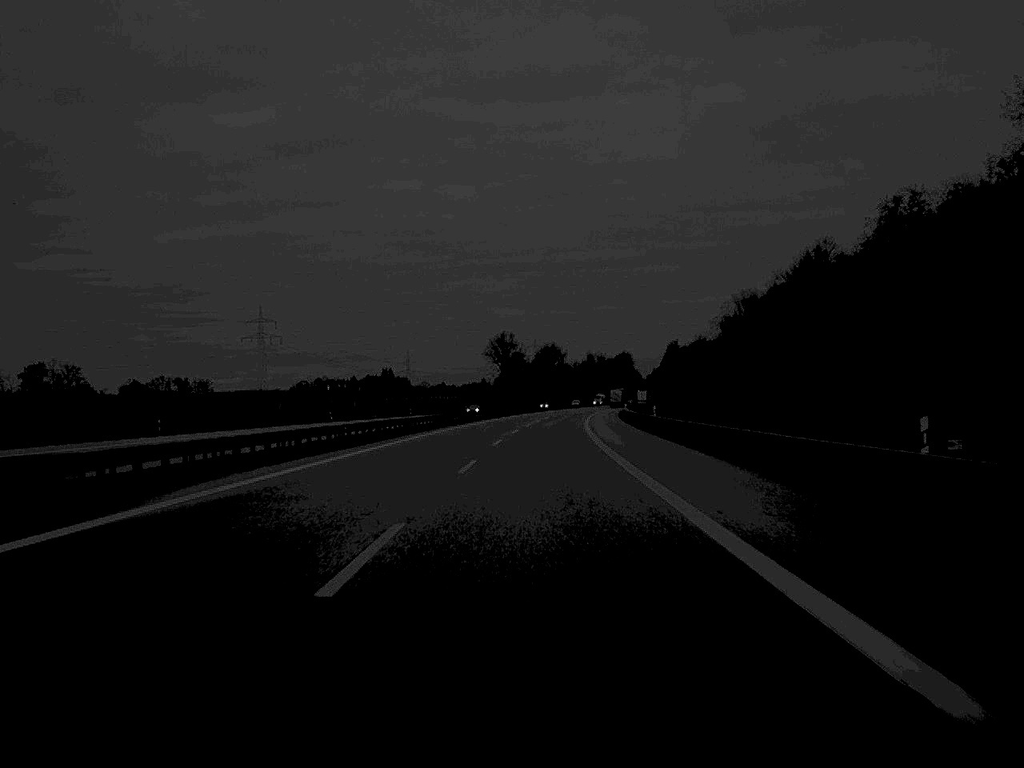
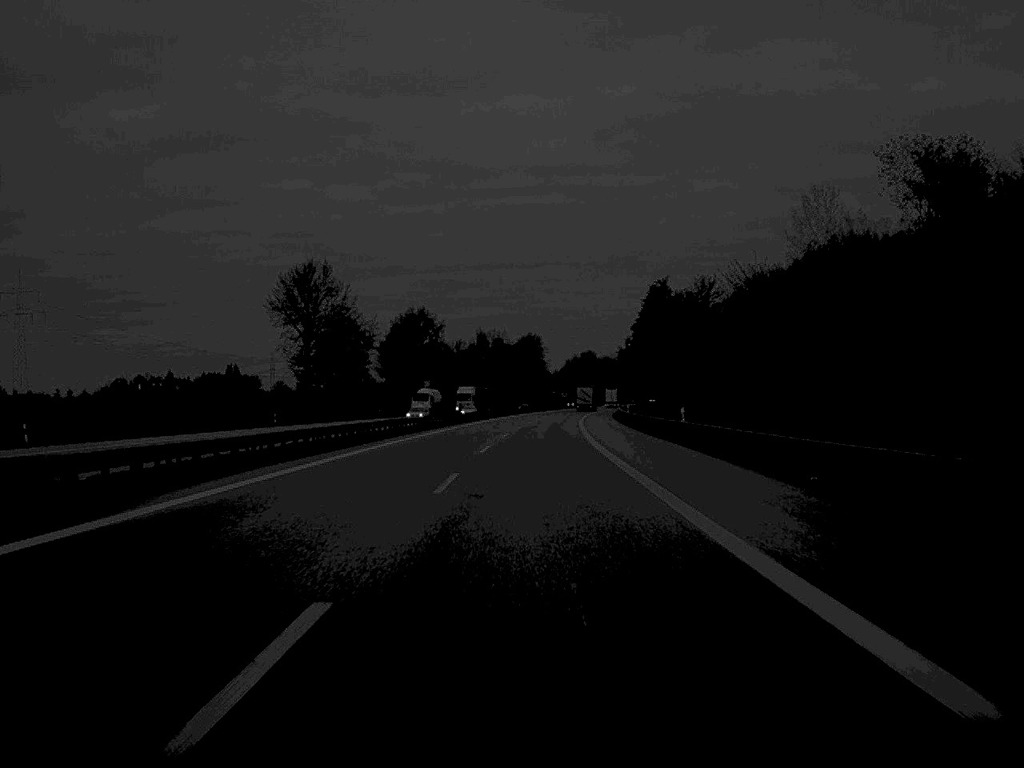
(+6.9, +166.1) m; +5°
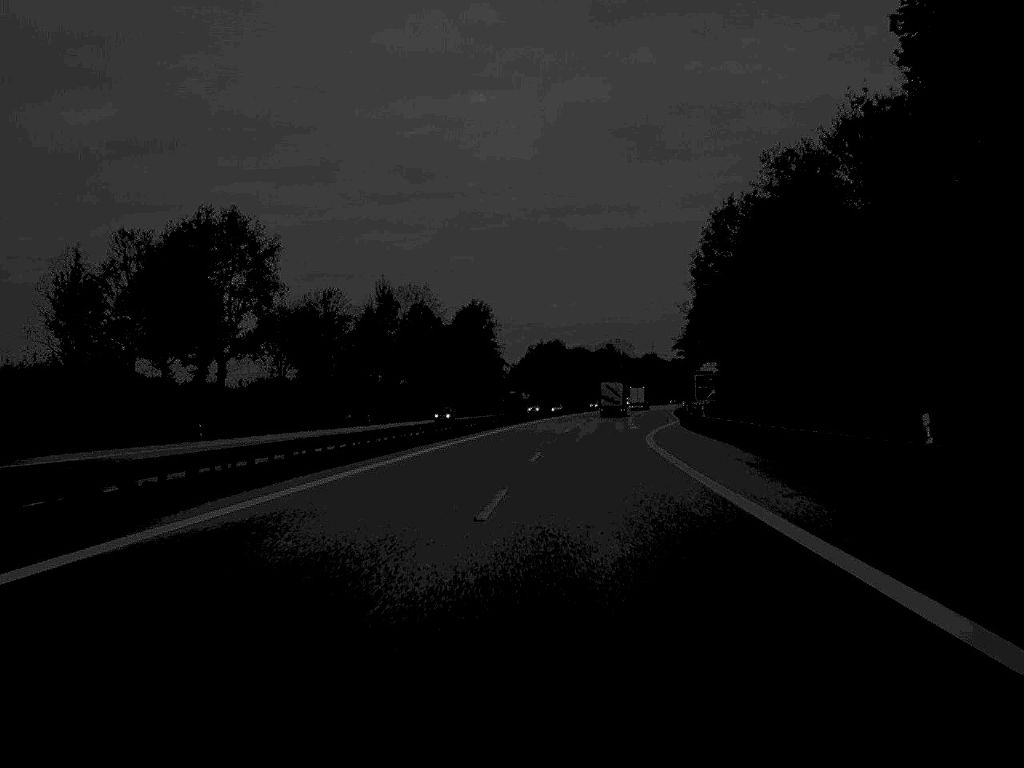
(+3.1, +129.5) m; +2°
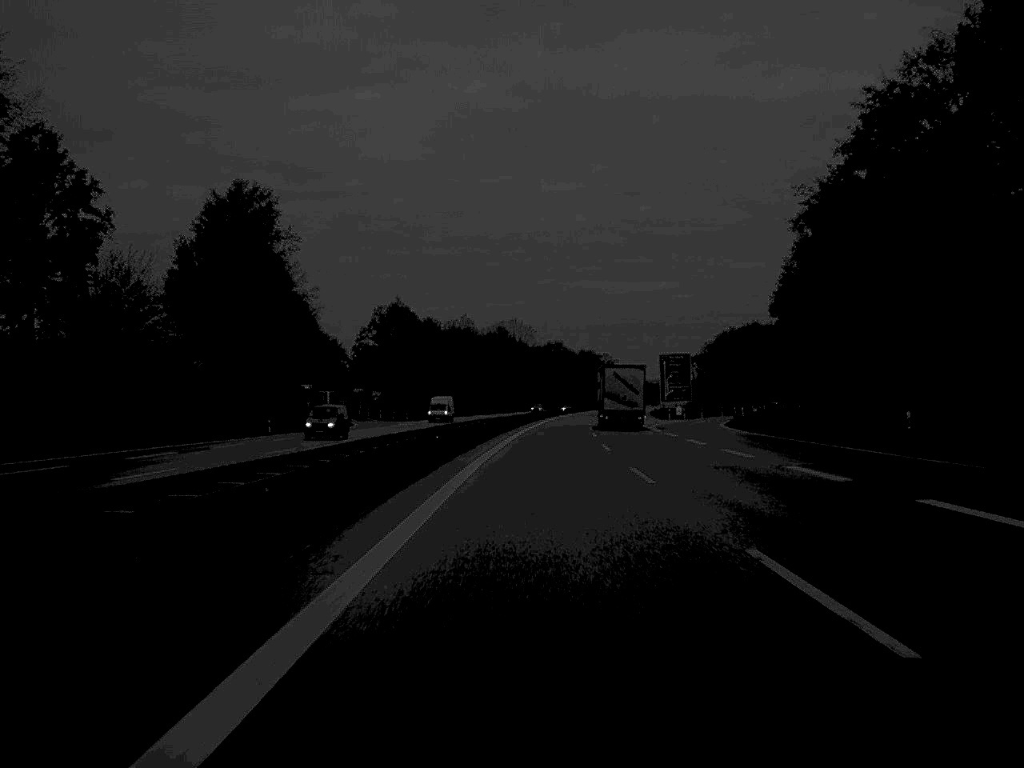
(+5.3, +134.1) m; +6°
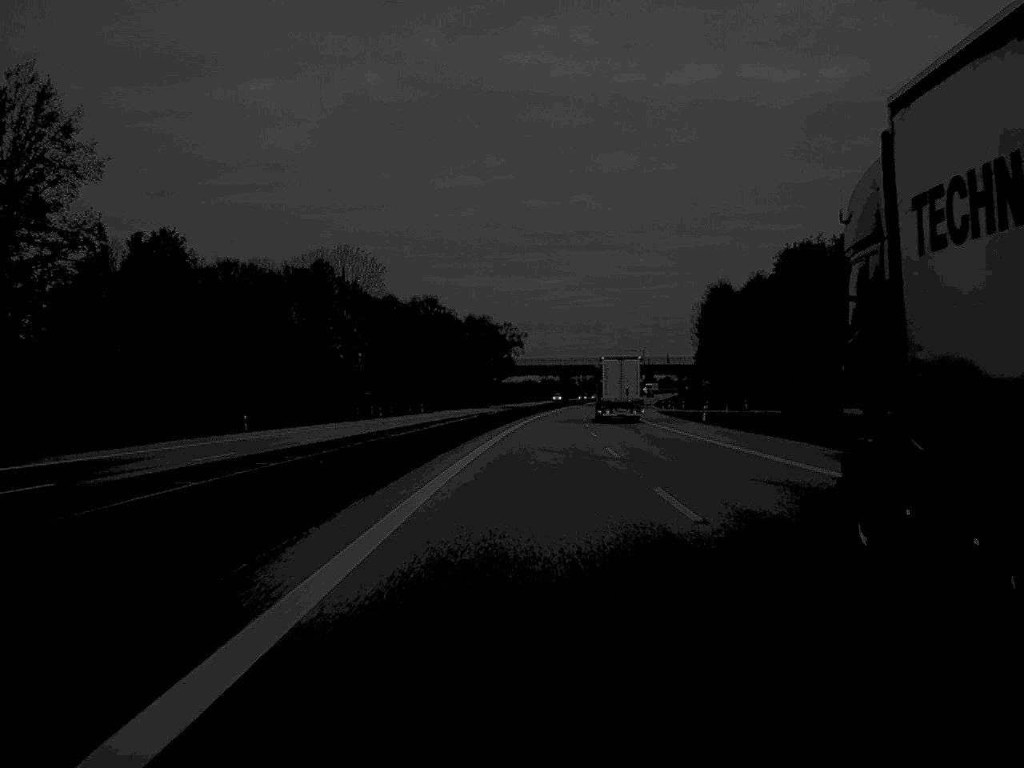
(+7.4, +169.6) m; +5°
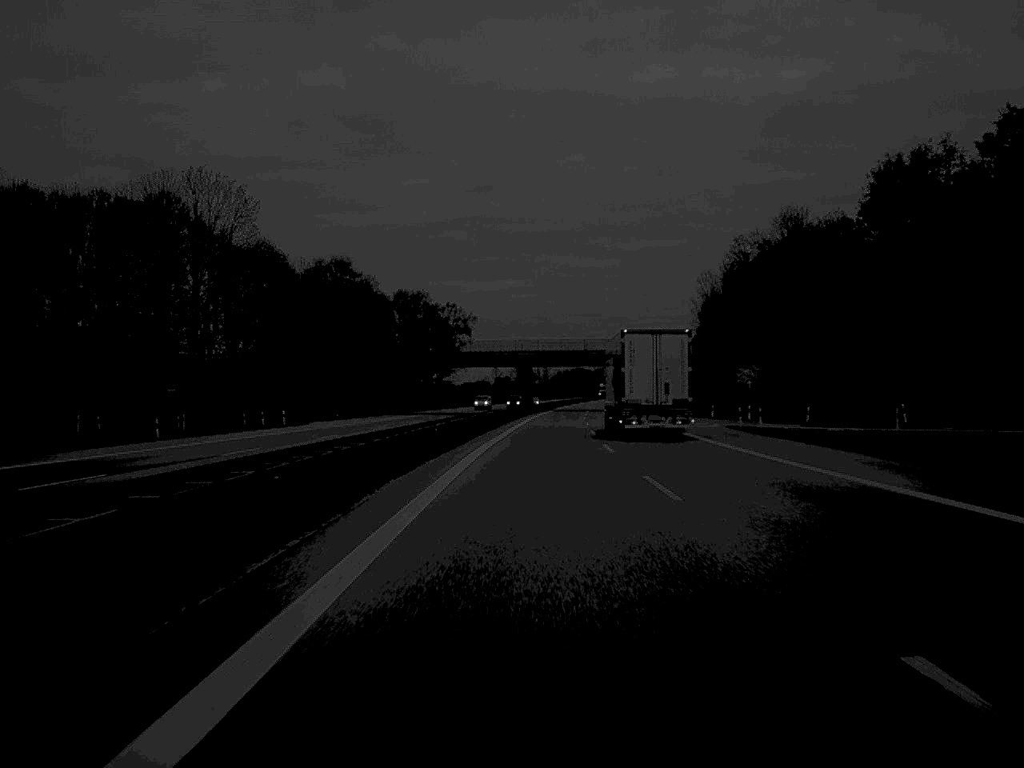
(+1.1, +67.2) m; +2°
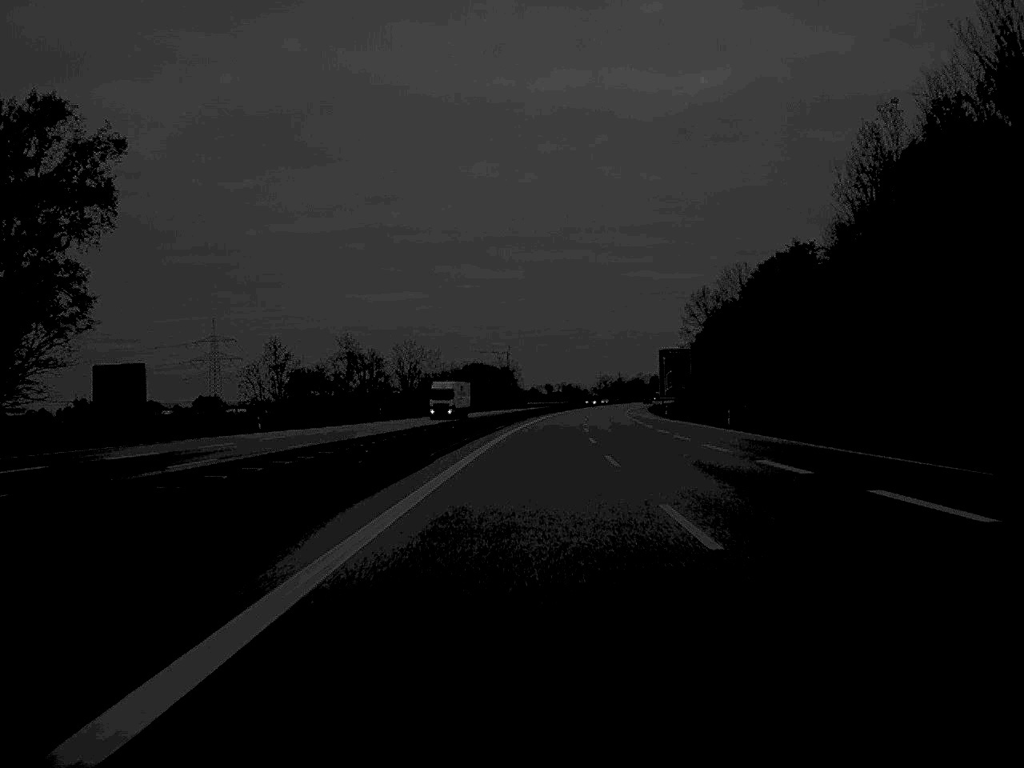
(+7.0, +166.1) m; +5°
